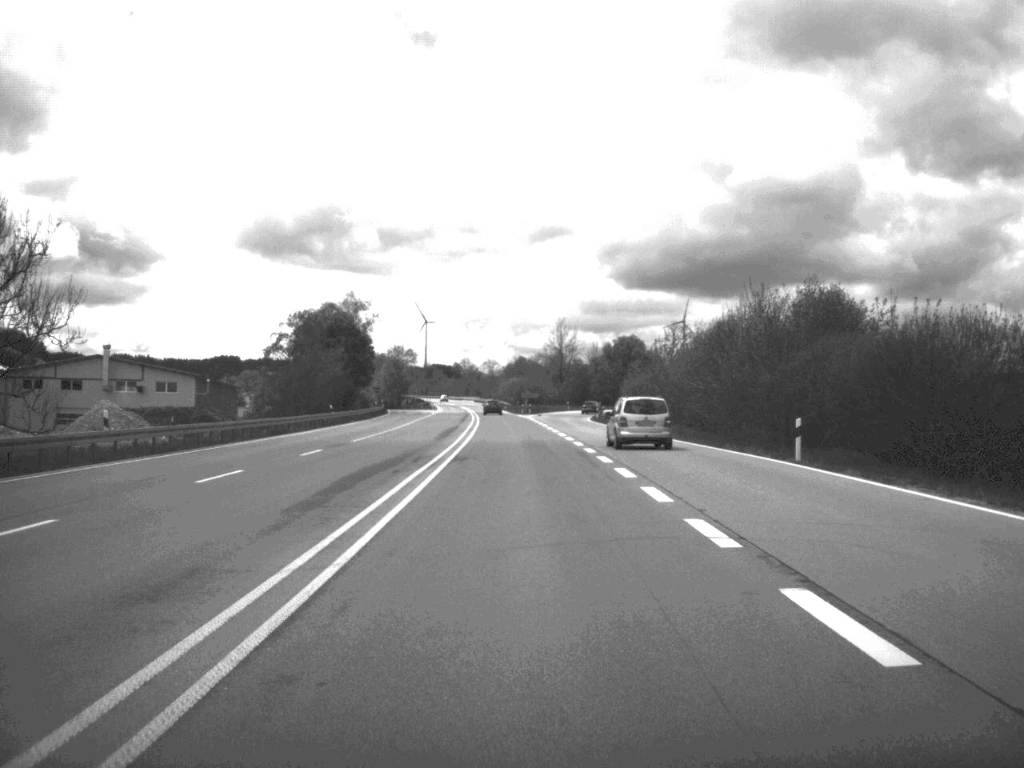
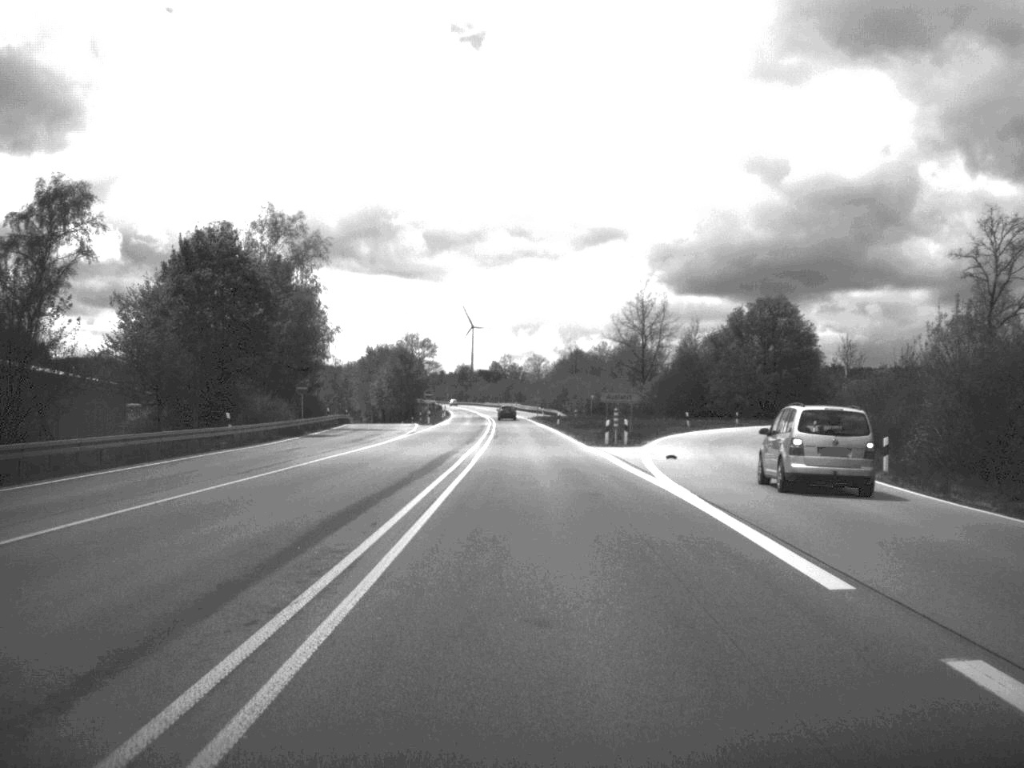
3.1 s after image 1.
(-1.7, +79.5) m; -2°
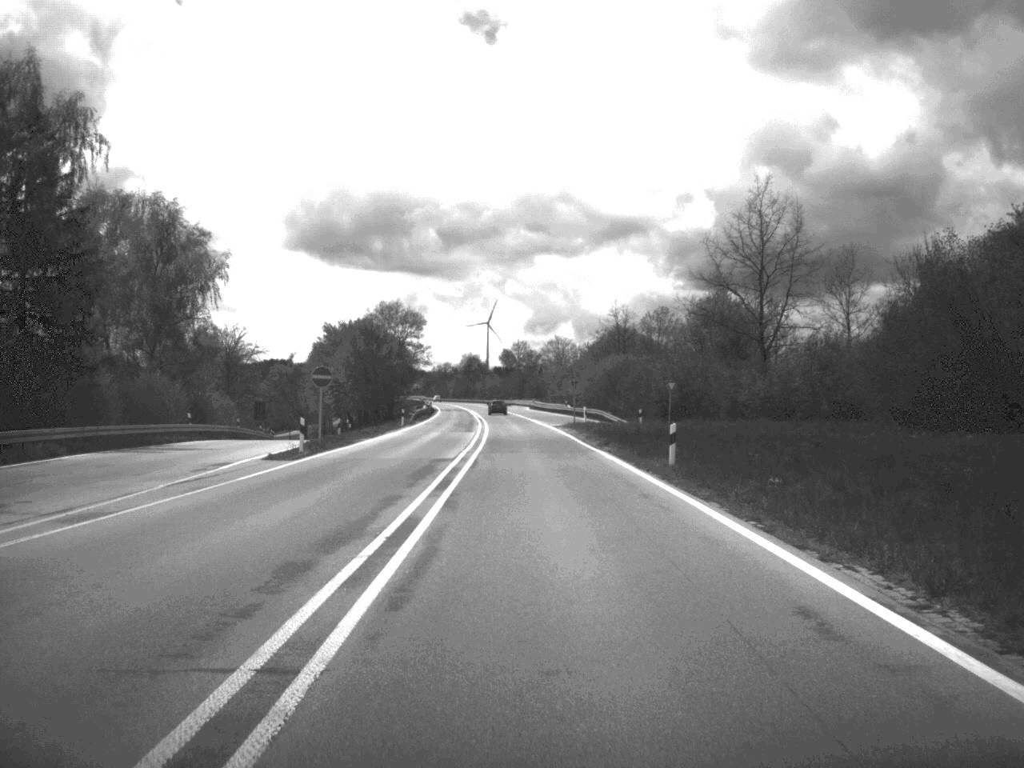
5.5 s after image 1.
(-0.6, +64.4) m; -1°
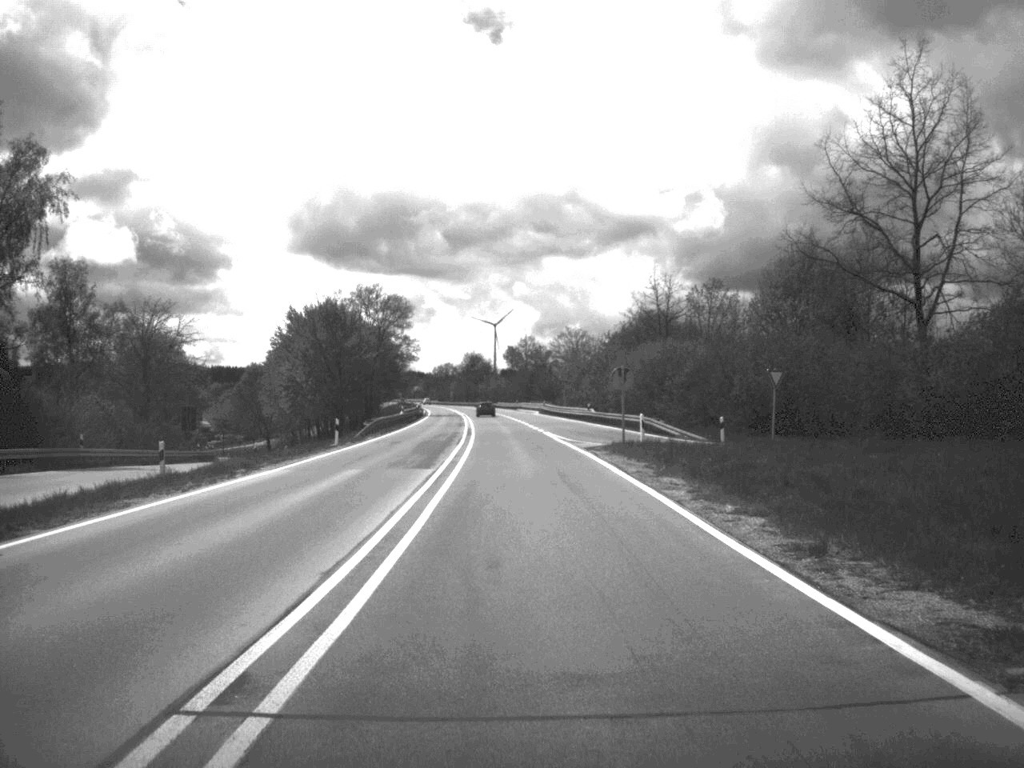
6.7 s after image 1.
(-0.1, +31.4) m; 0°
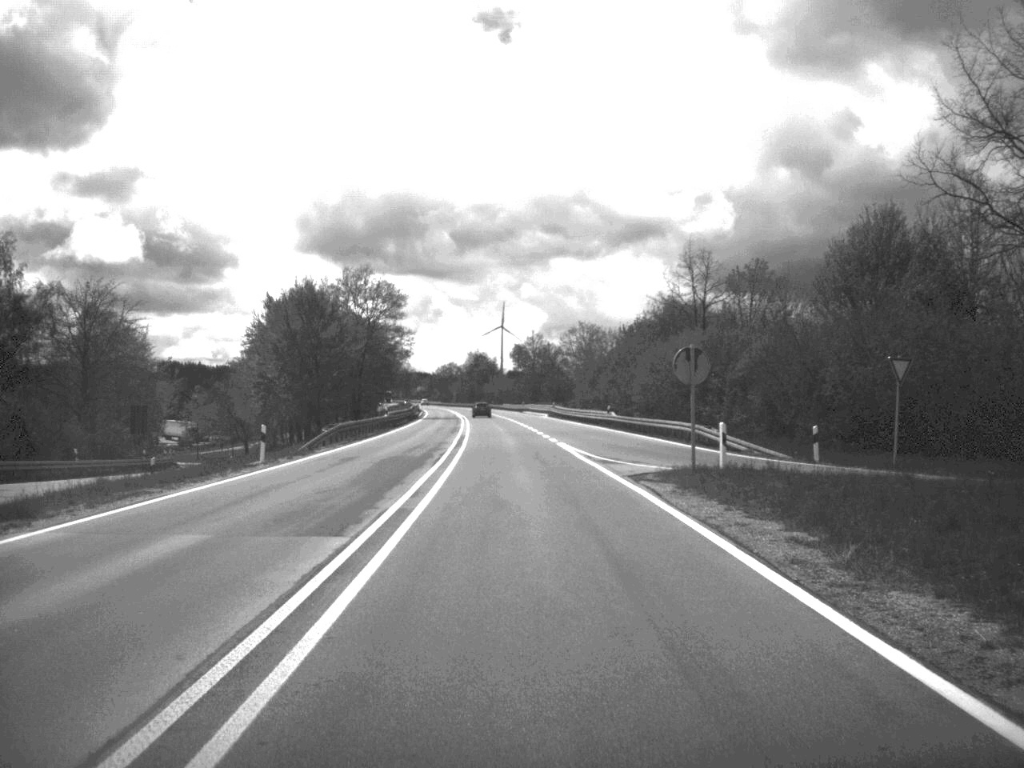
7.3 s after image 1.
(0.0, +15.5) m; 0°
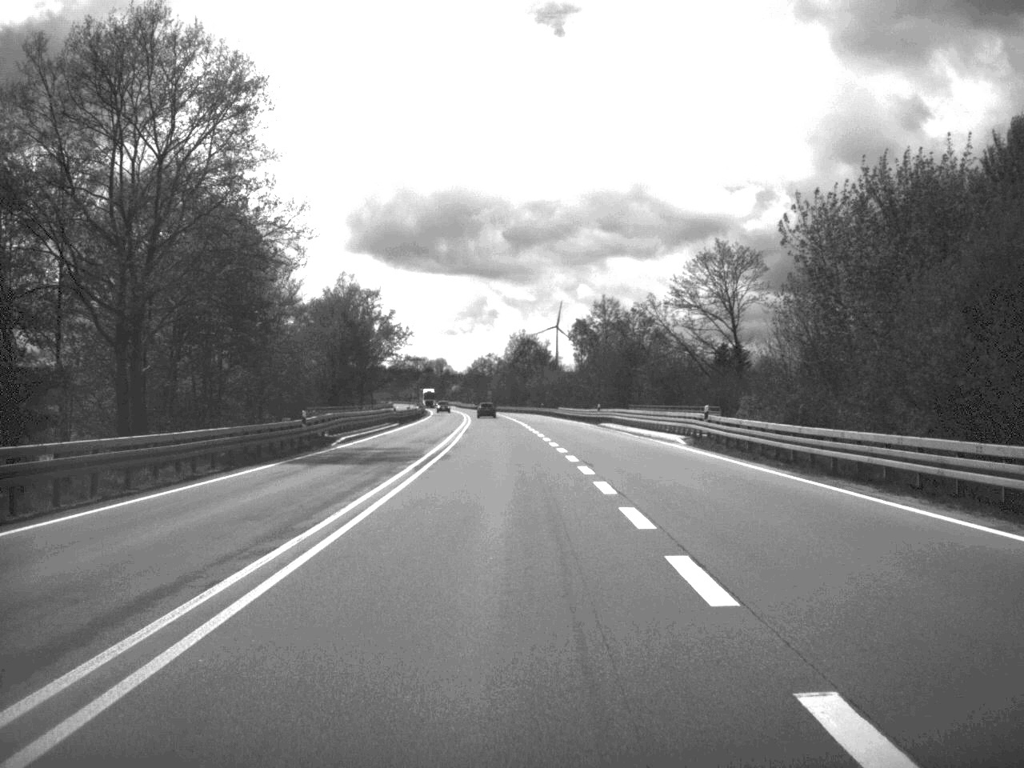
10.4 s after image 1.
(-1.7, +82.4) m; -3°
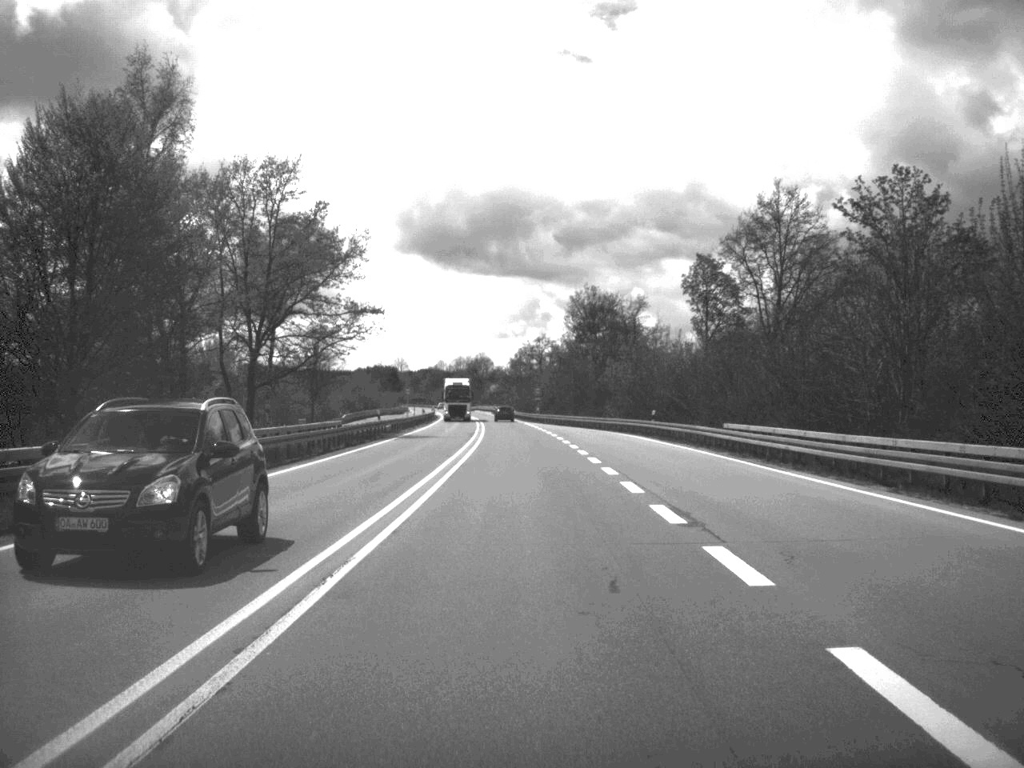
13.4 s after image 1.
(-2.0, +81.4) m; -3°
